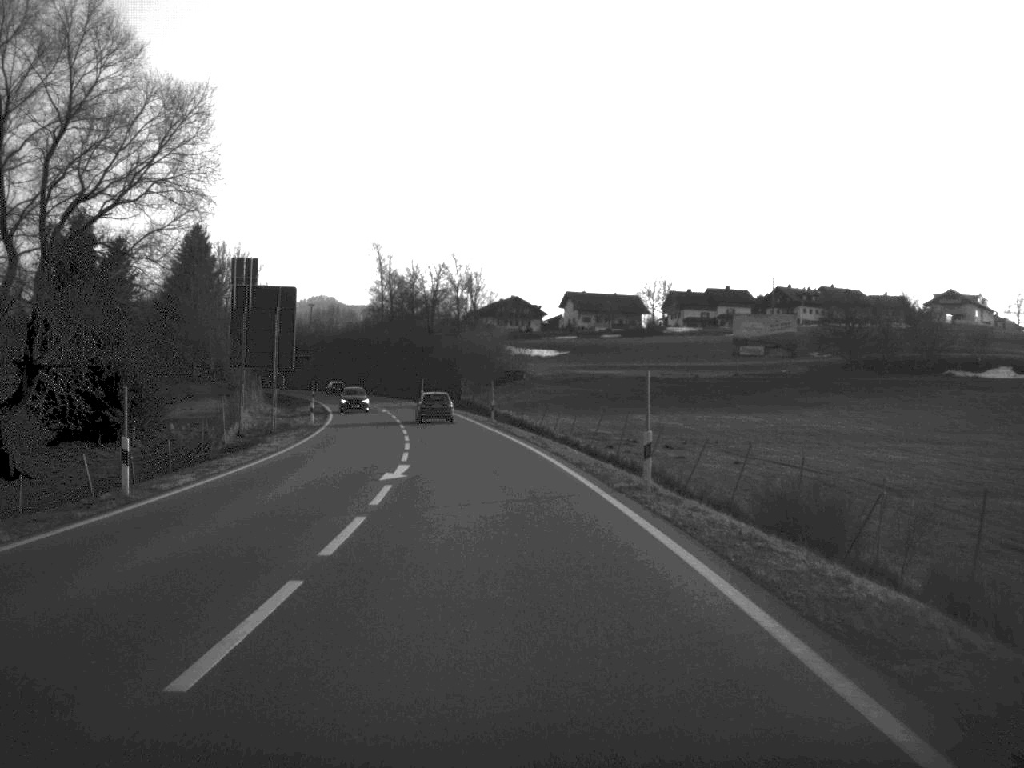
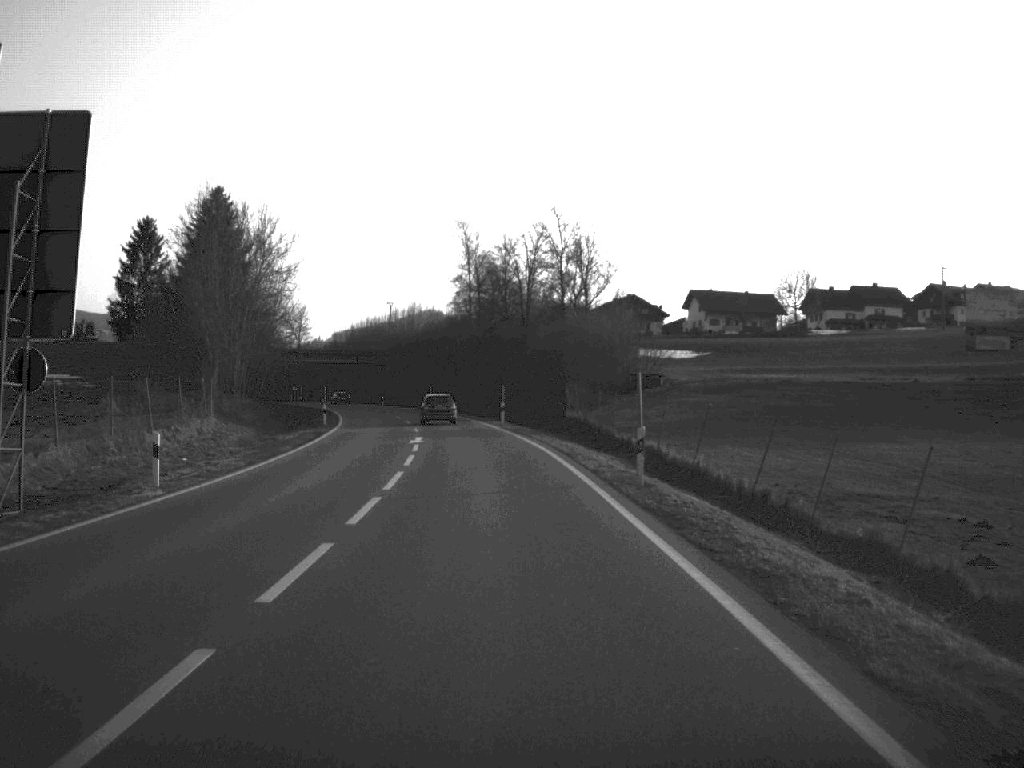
(-1.6, +38.8) m; -5°
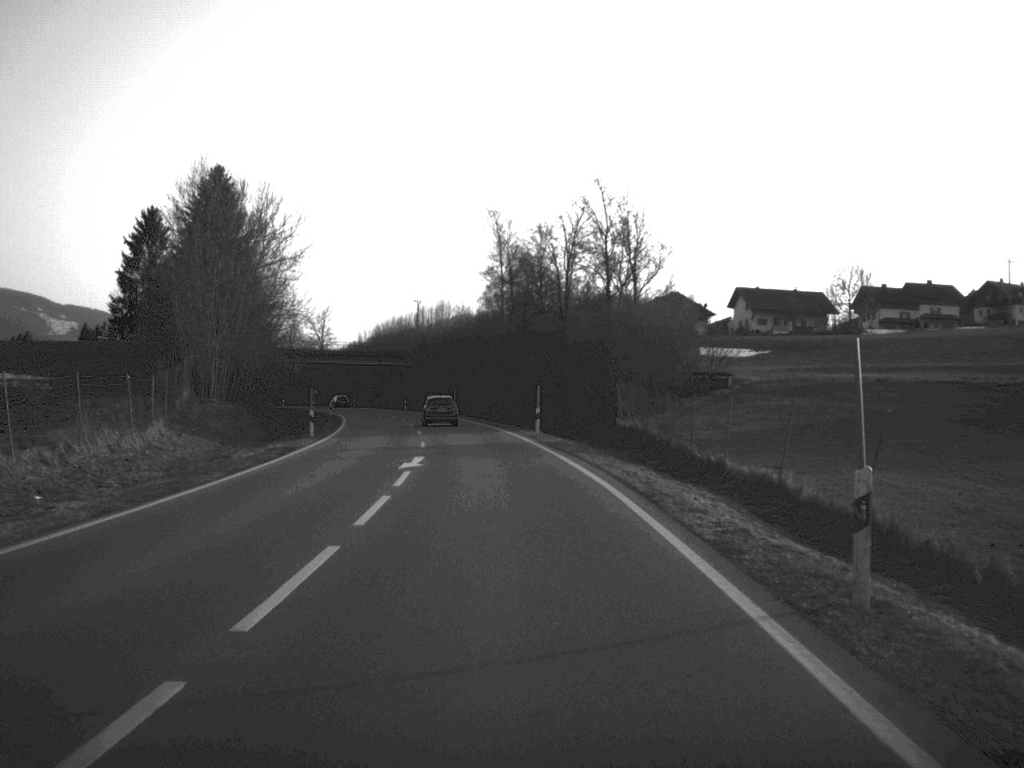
(-0.2, +13.3) m; -2°
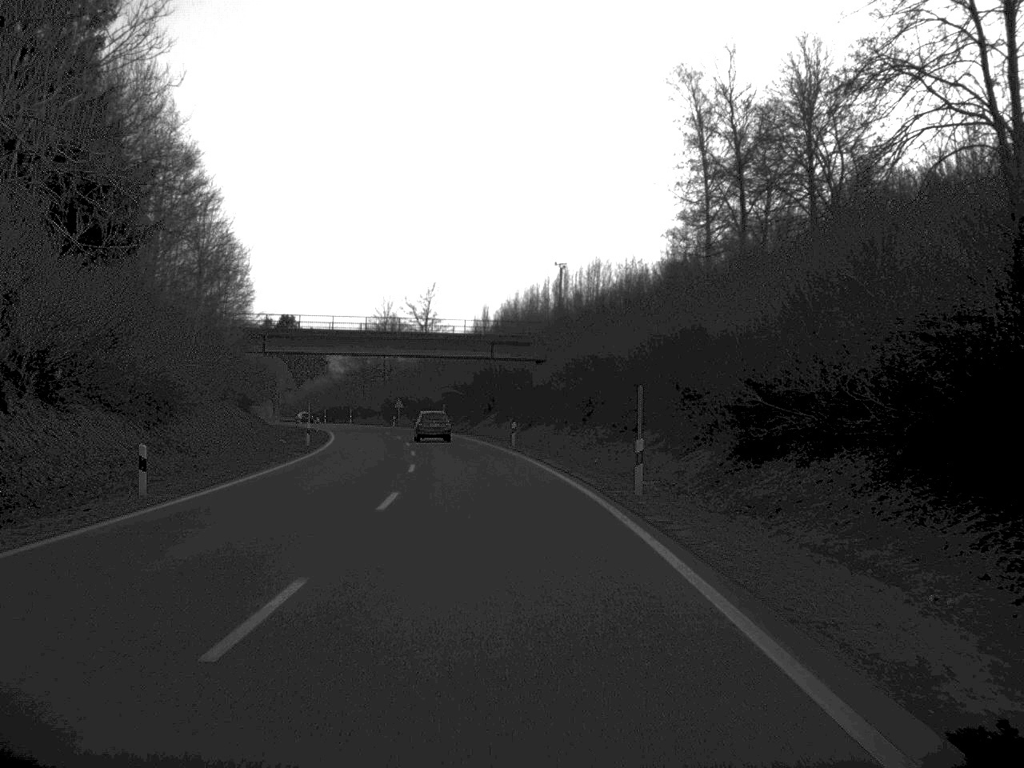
(-3.9, +66.9) m; -7°
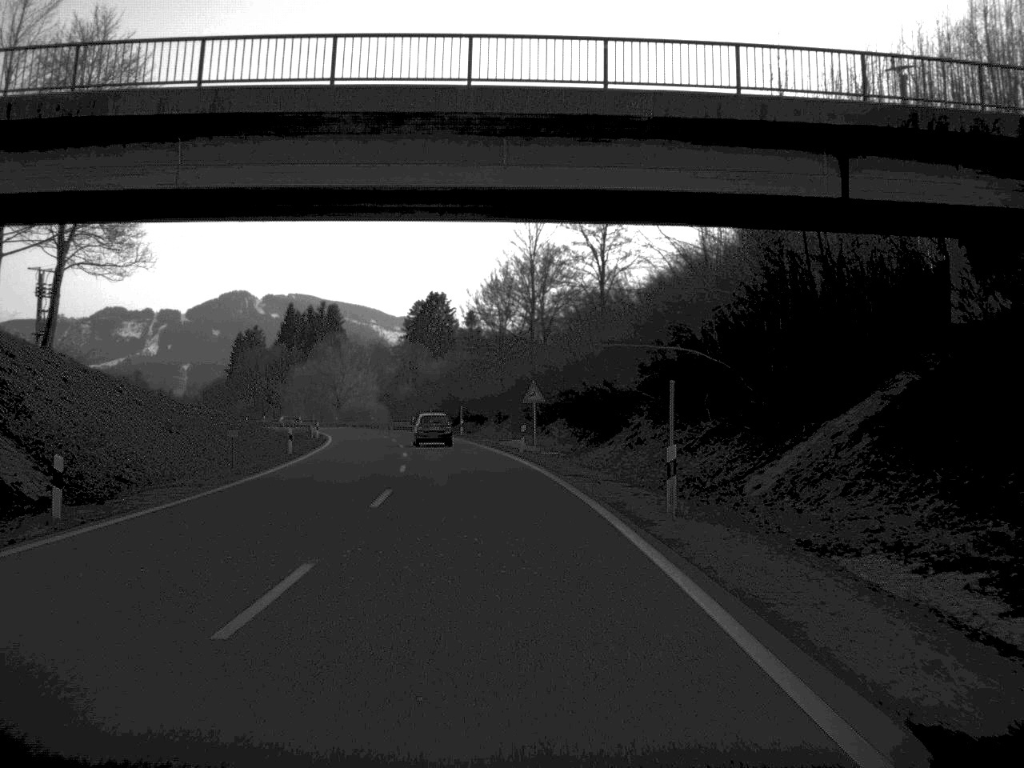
(-4.9, +70.8) m; -8°
